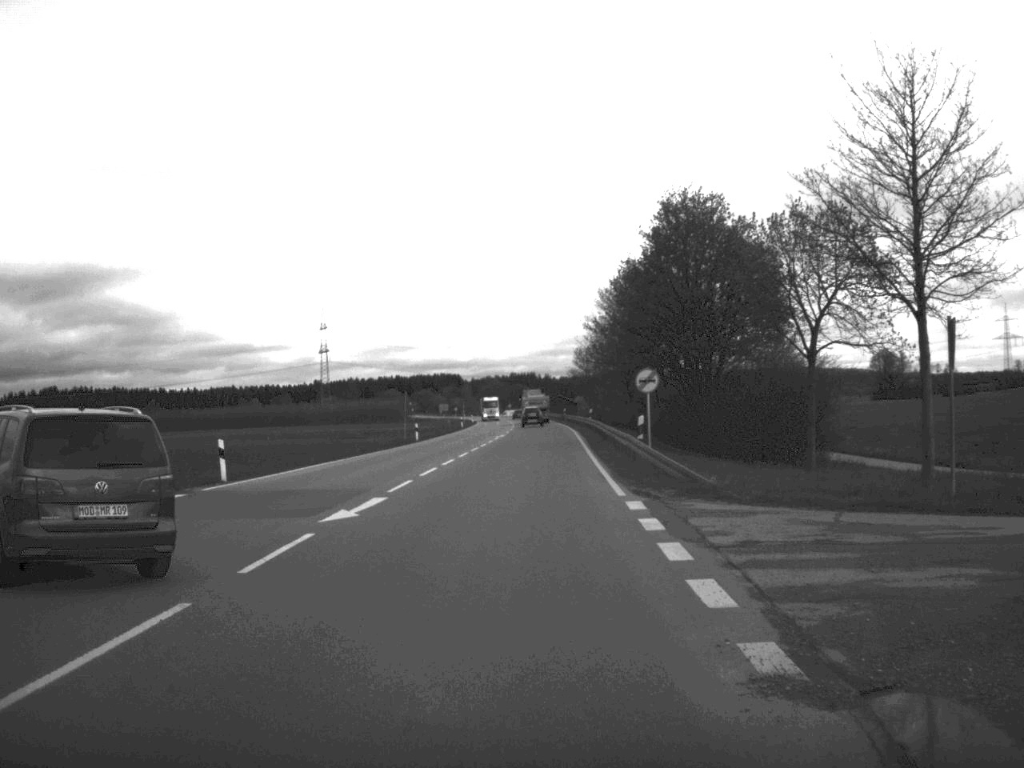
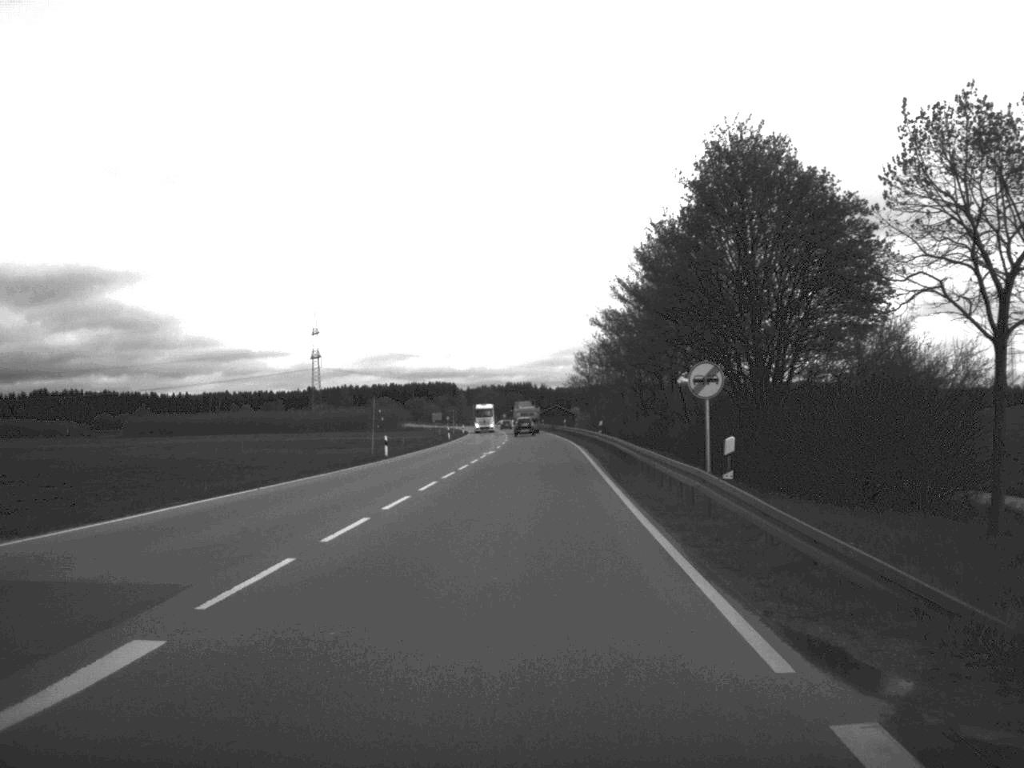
(0.0, +13.7) m; 0°
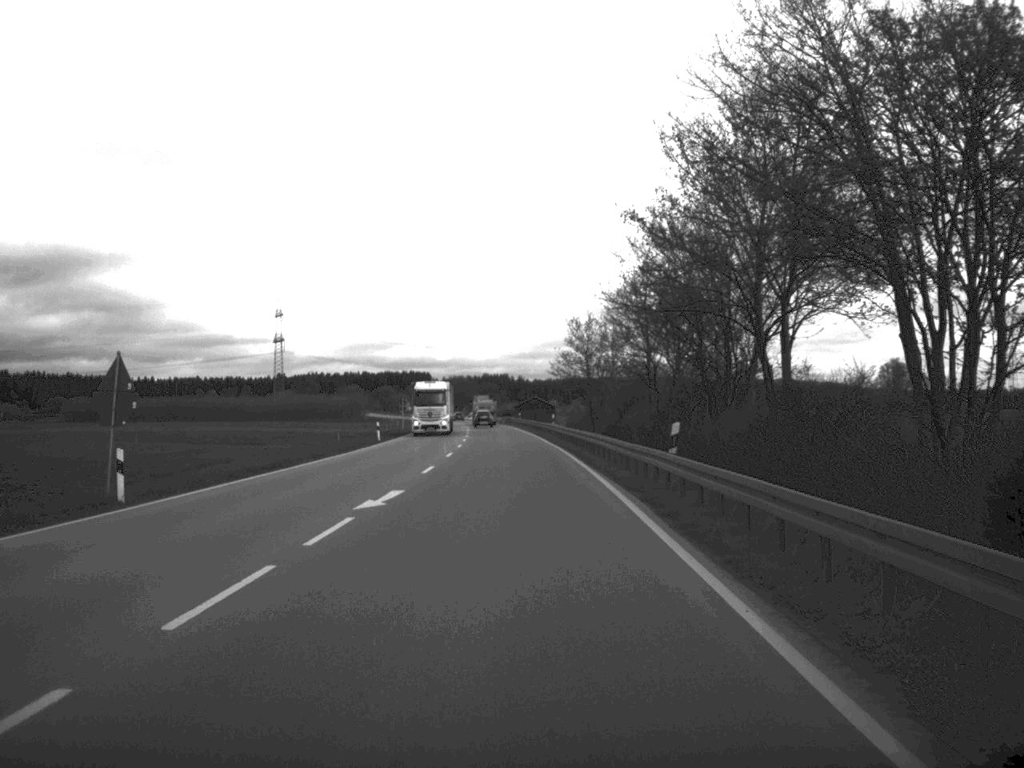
(+0.4, +36.7) m; +1°
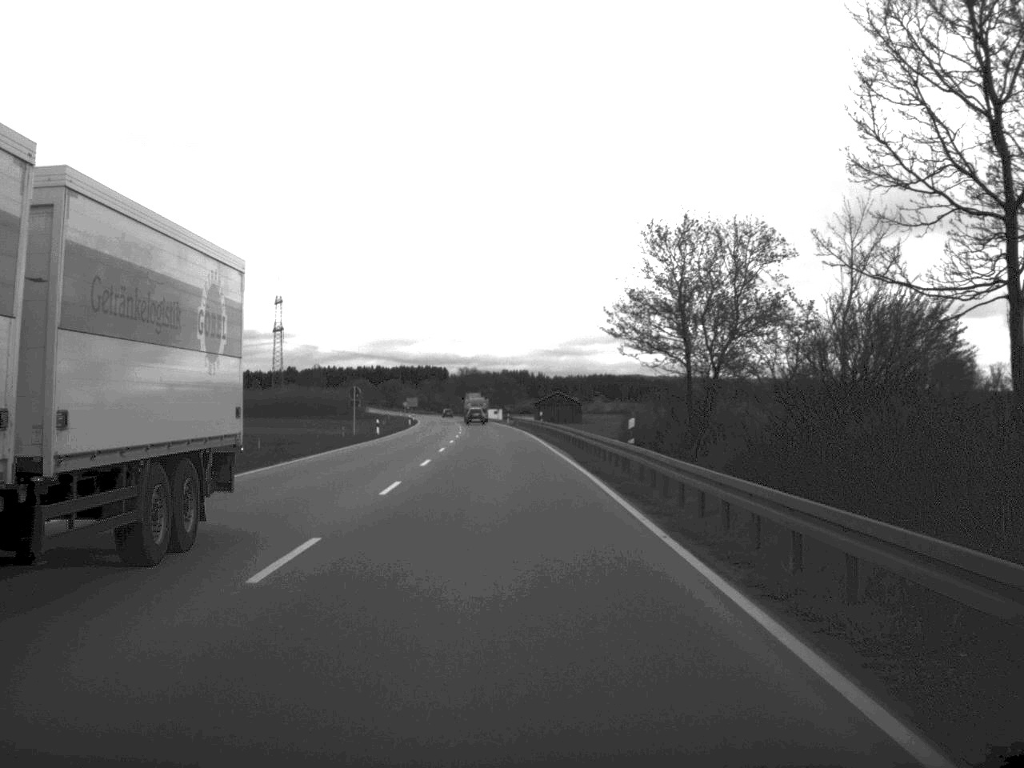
(-0.3, +44.7) m; -1°
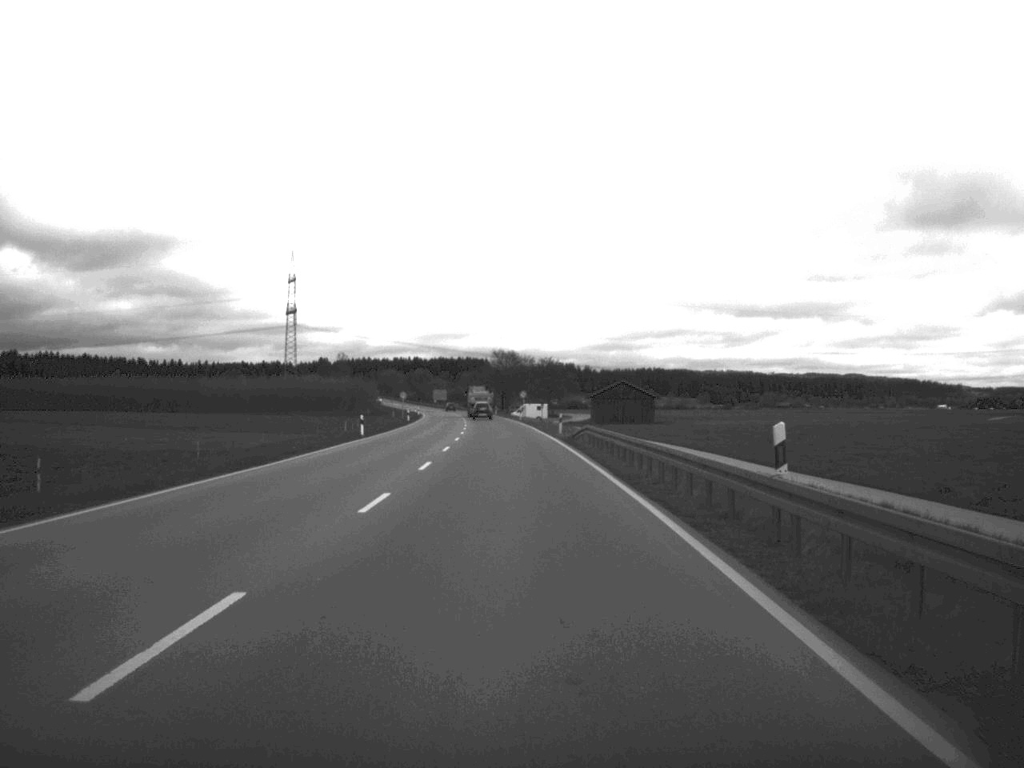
(-1.3, +64.1) m; -2°
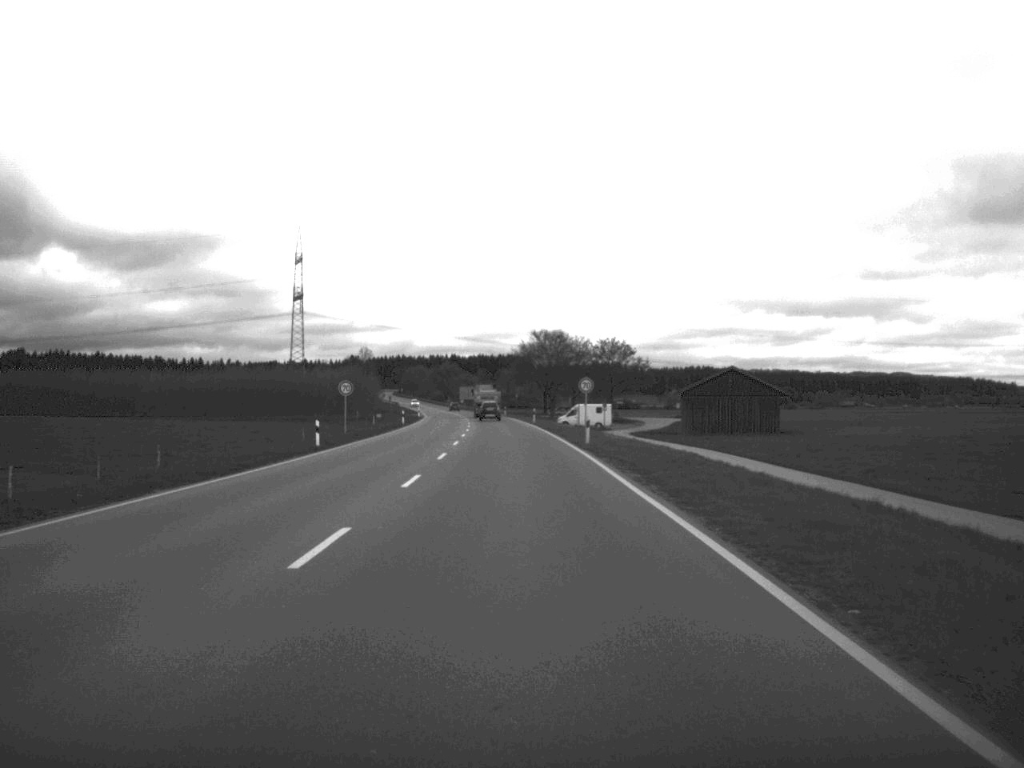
(-1.2, +65.4) m; -2°
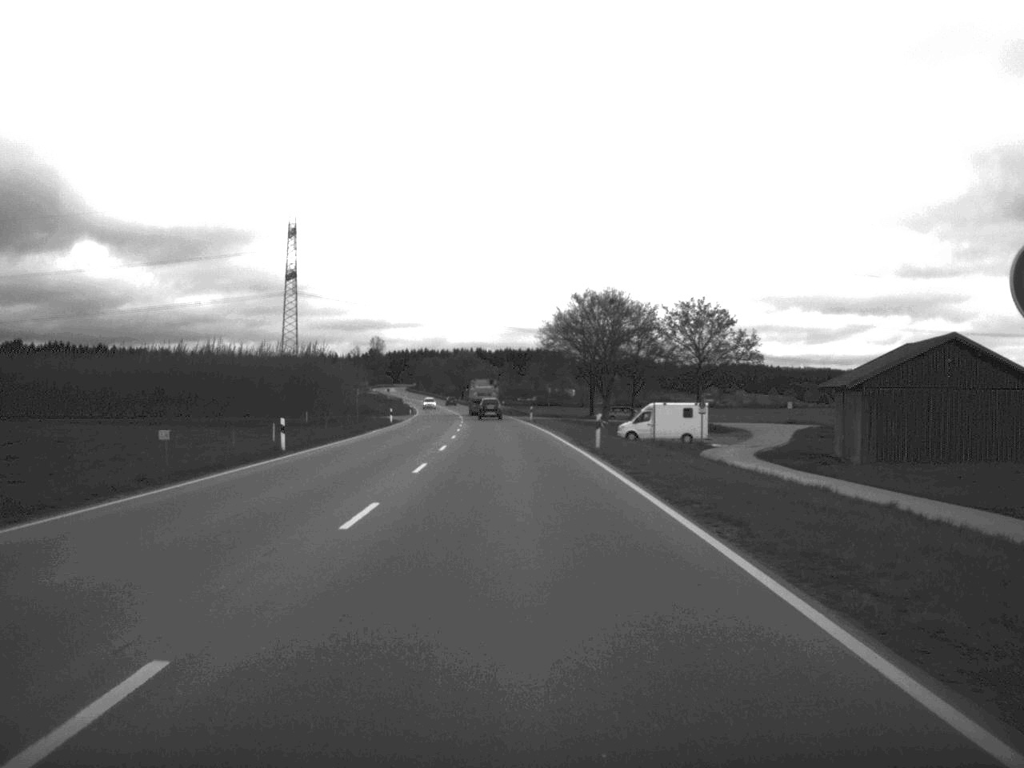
(-0.8, +55.9) m; -1°
